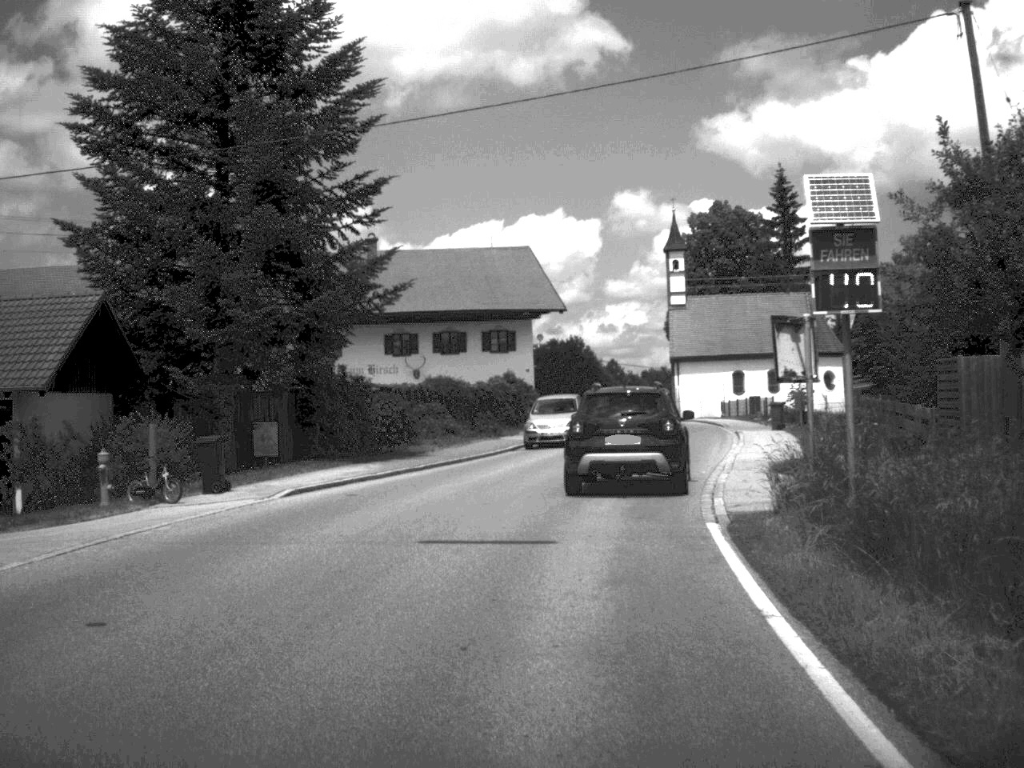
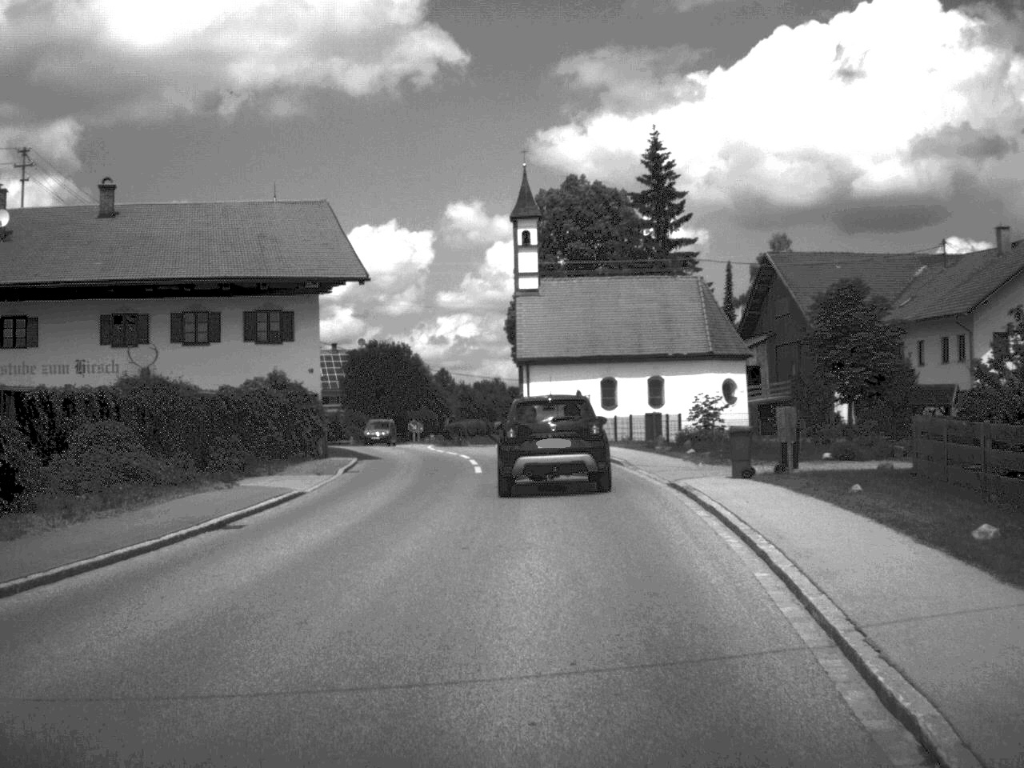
(+1.3, +19.7) m; +7°
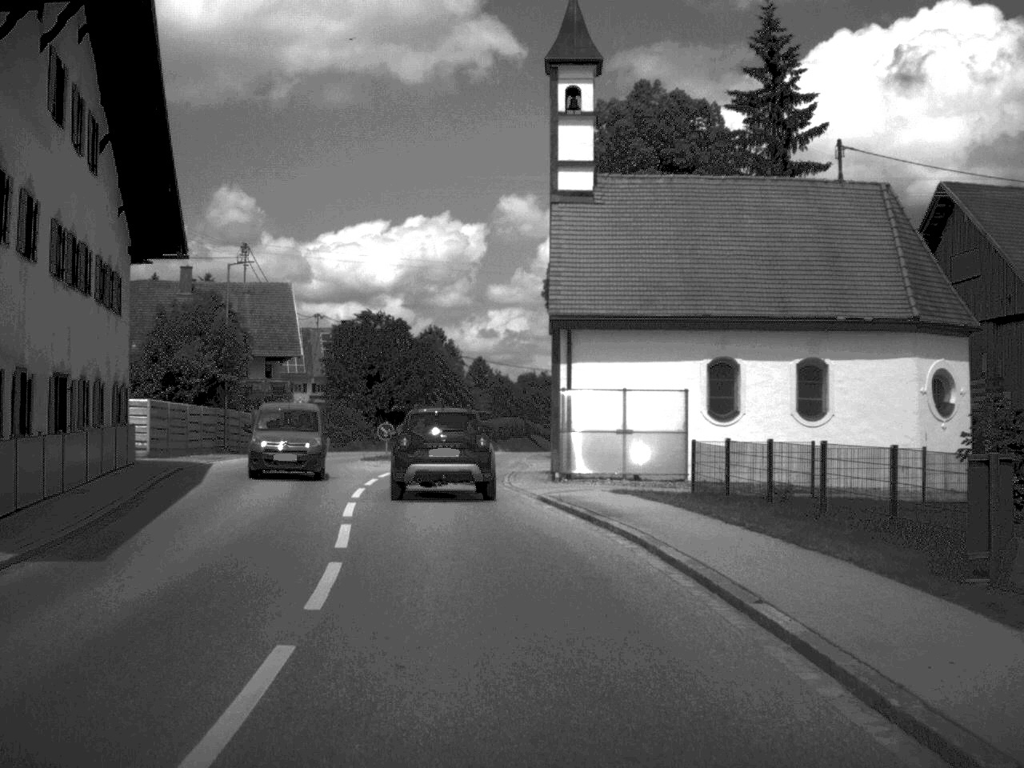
(+0.3, +27.6) m; -3°
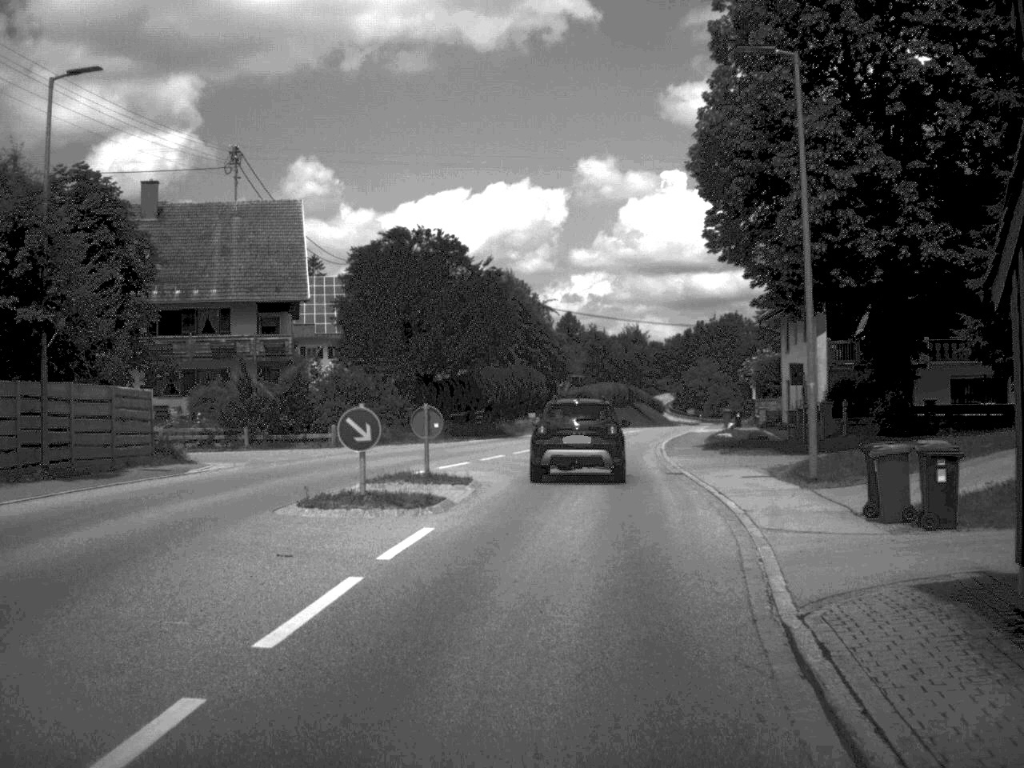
(-1.5, +28.1) m; -4°
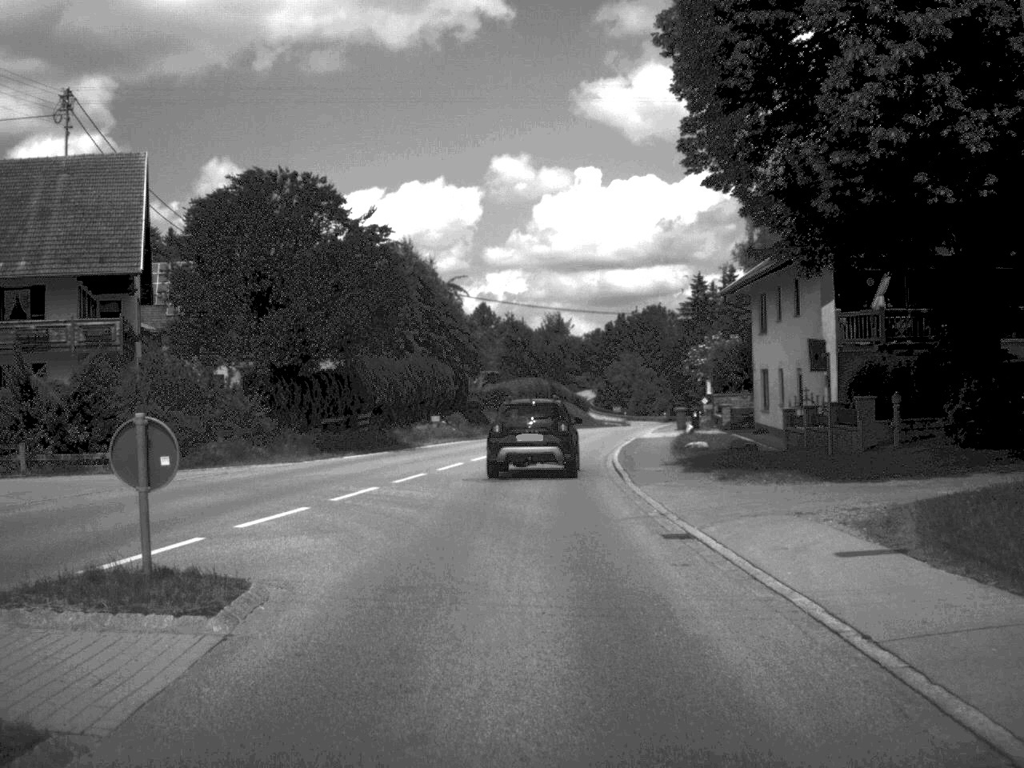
(+0.5, +13.4) m; +4°
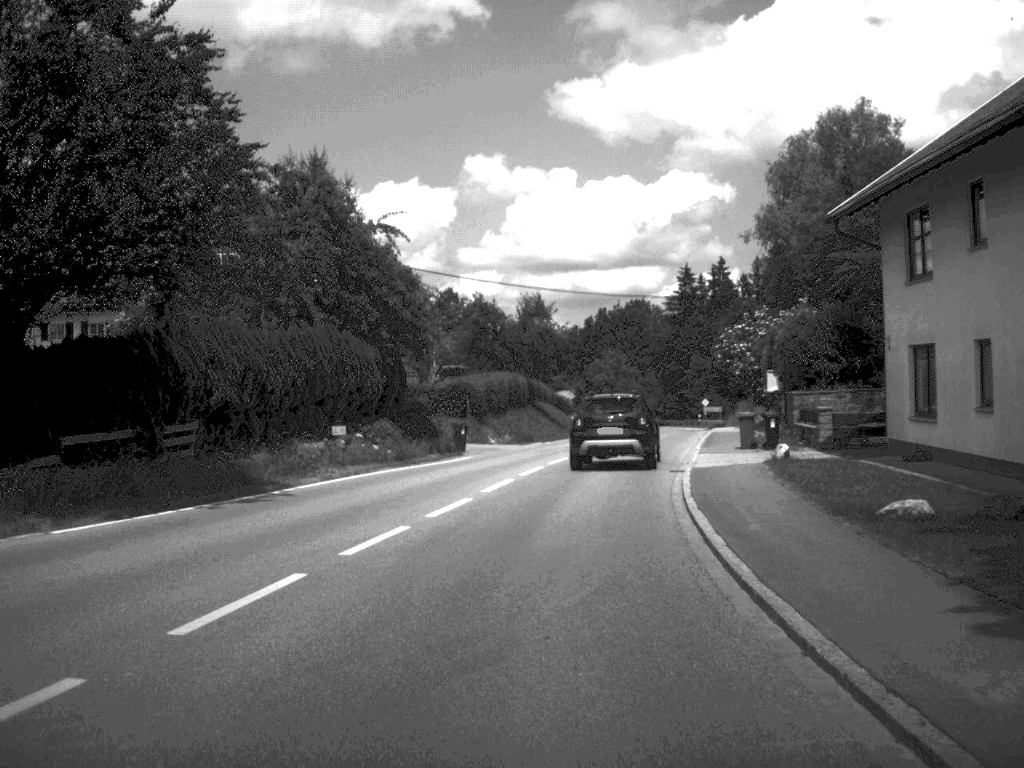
(+0.1, +20.7) m; +1°
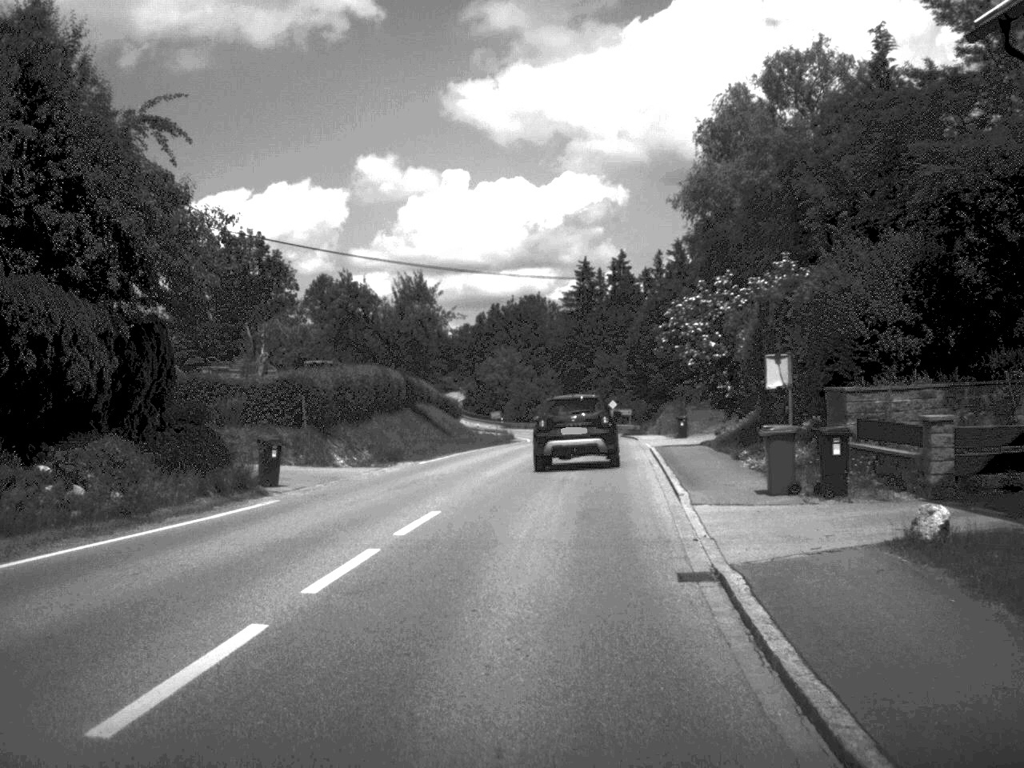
(+0.7, +15.6) m; +5°
